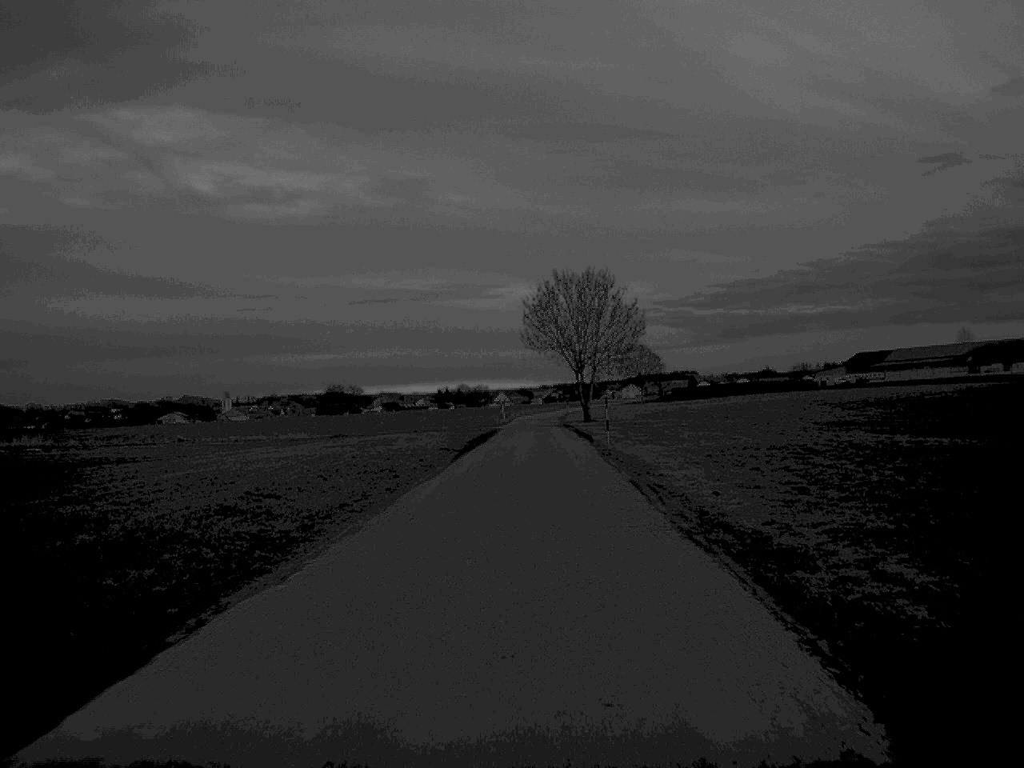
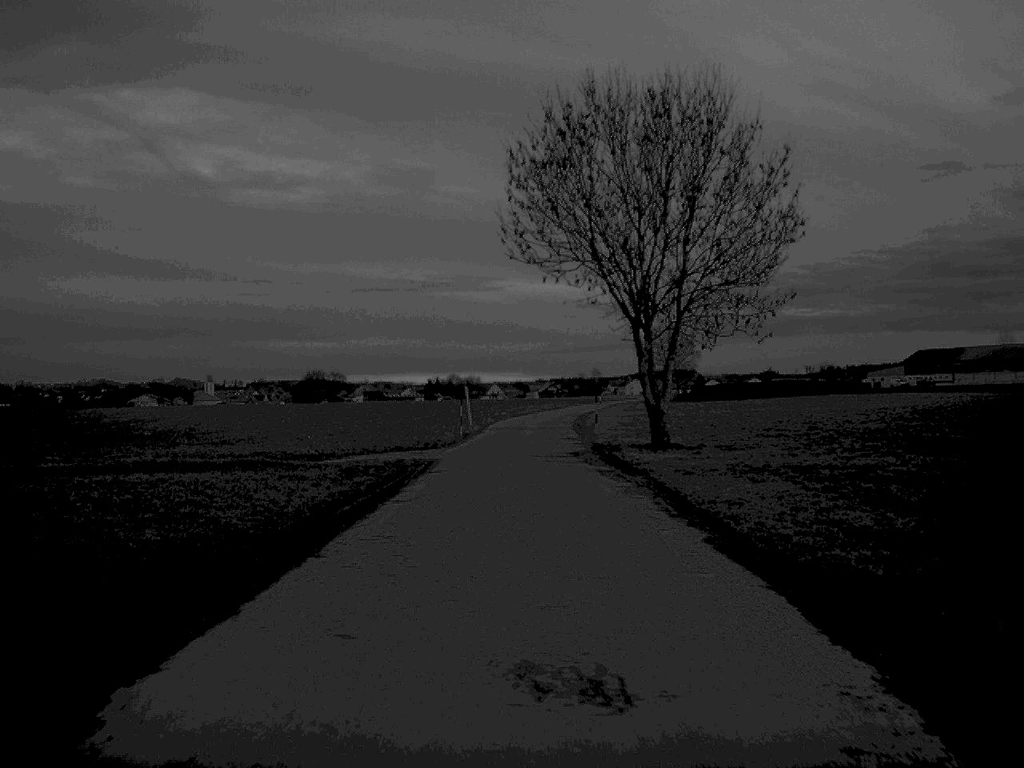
(+0.5, +54.0) m; 0°
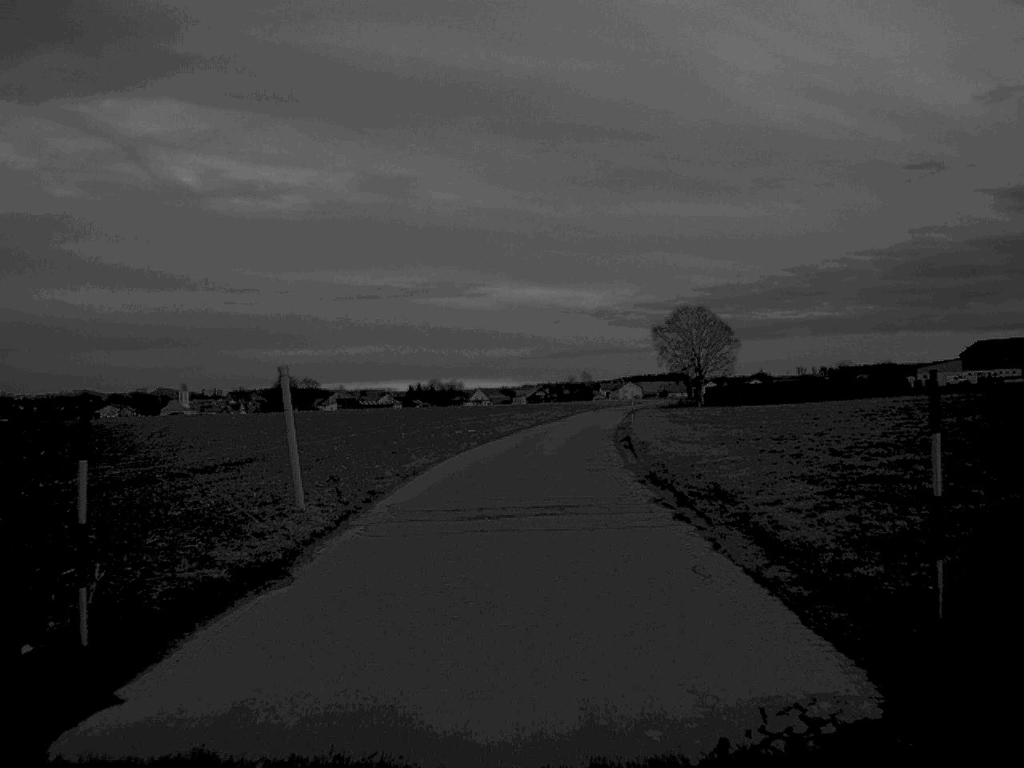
(+0.1, +43.8) m; +1°
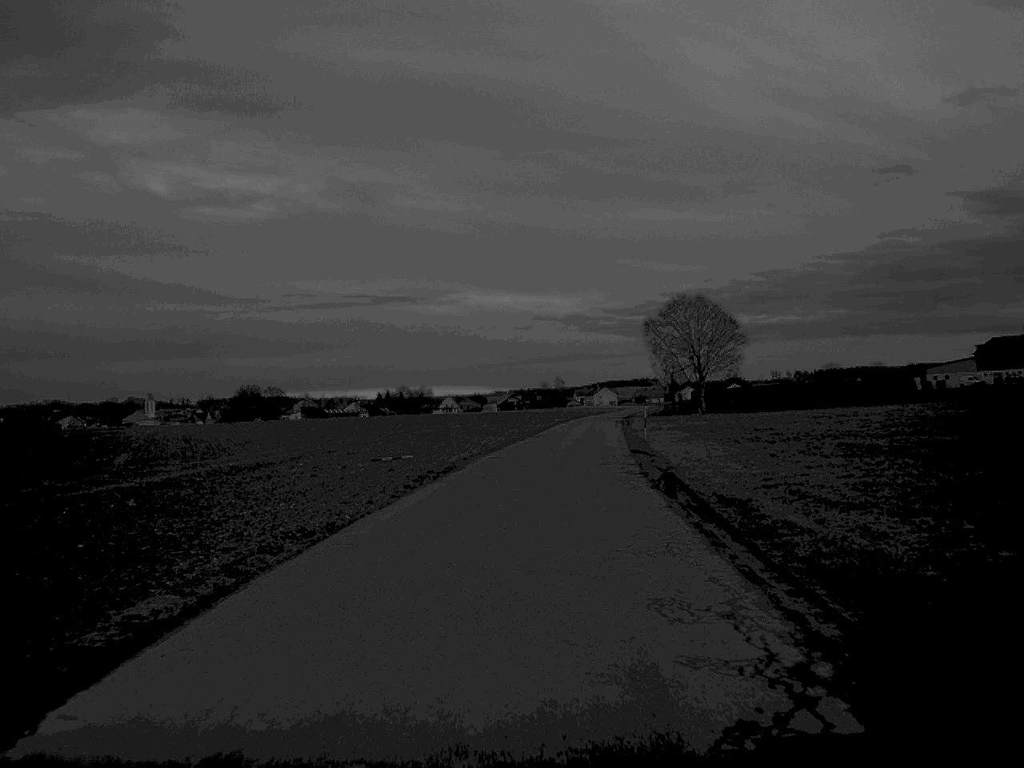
(+0.2, +21.0) m; +1°
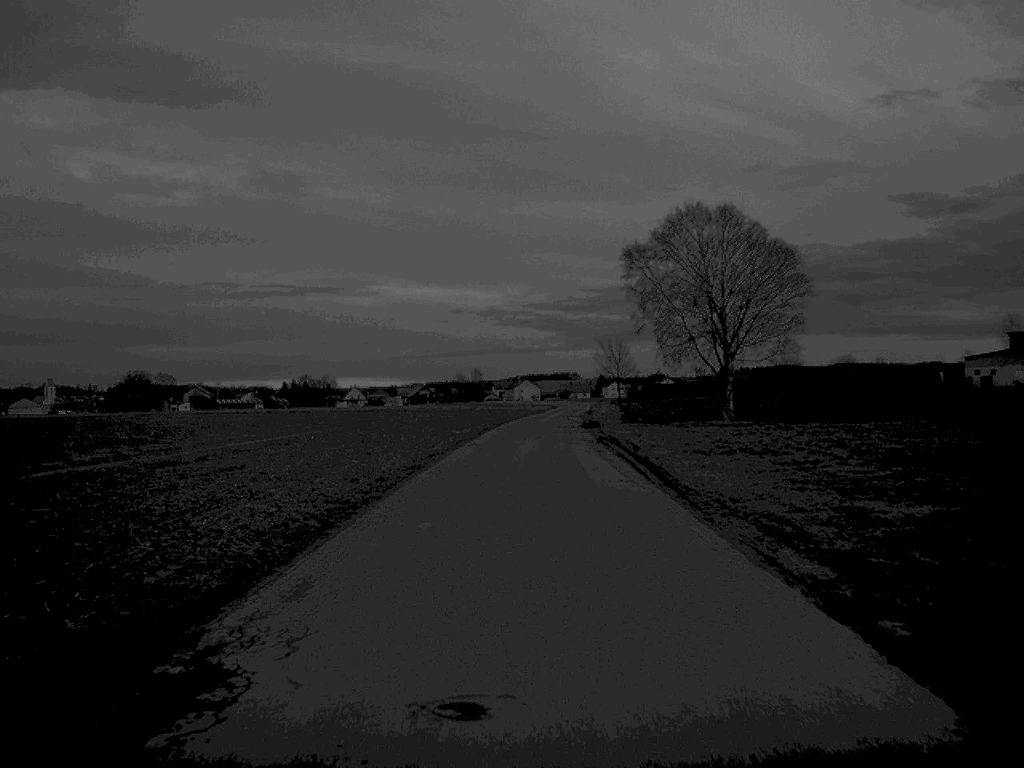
(+2.0, +53.9) m; +4°
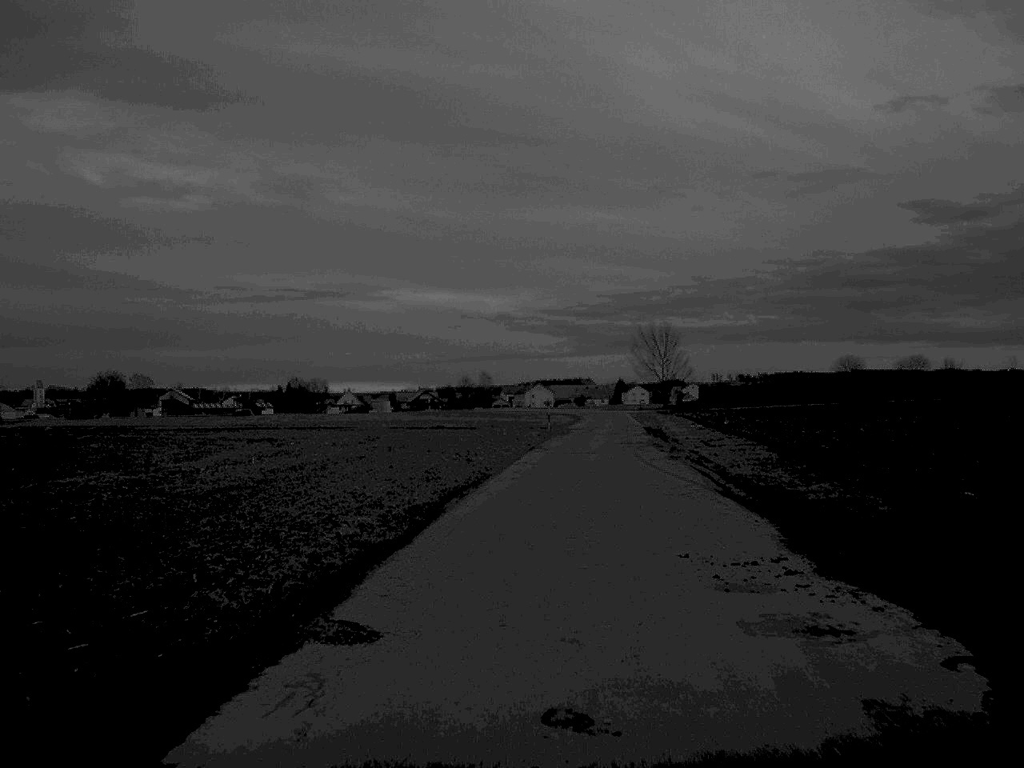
(+0.1, +52.0) m; 0°
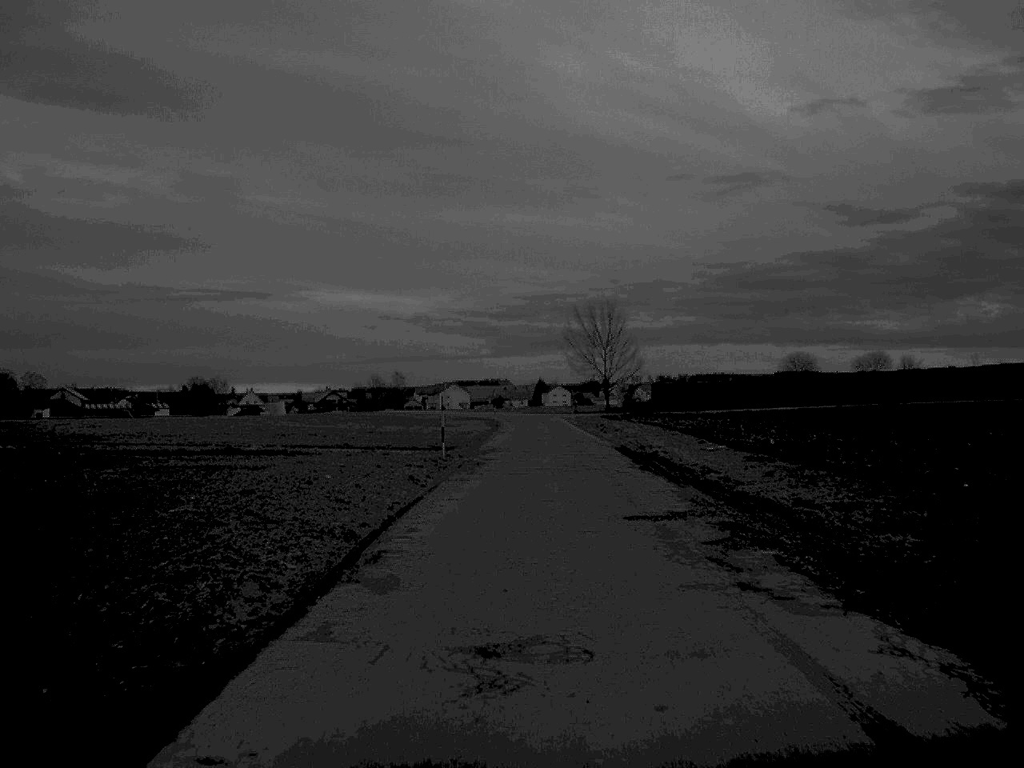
(+1.1, +30.9) m; +4°
